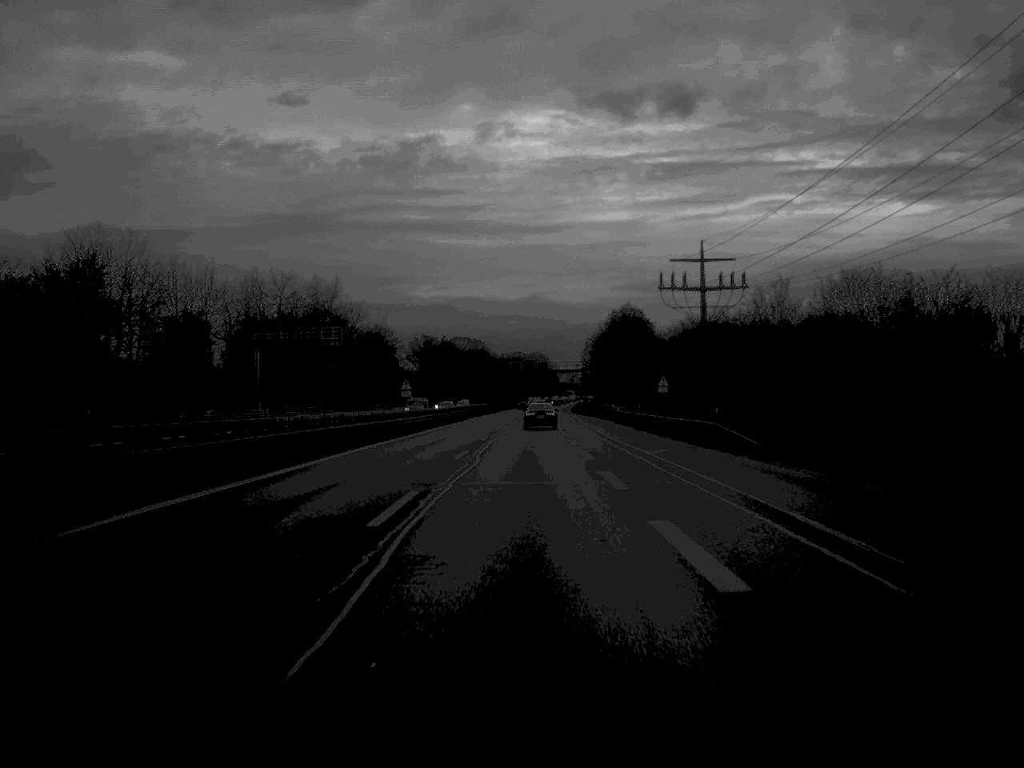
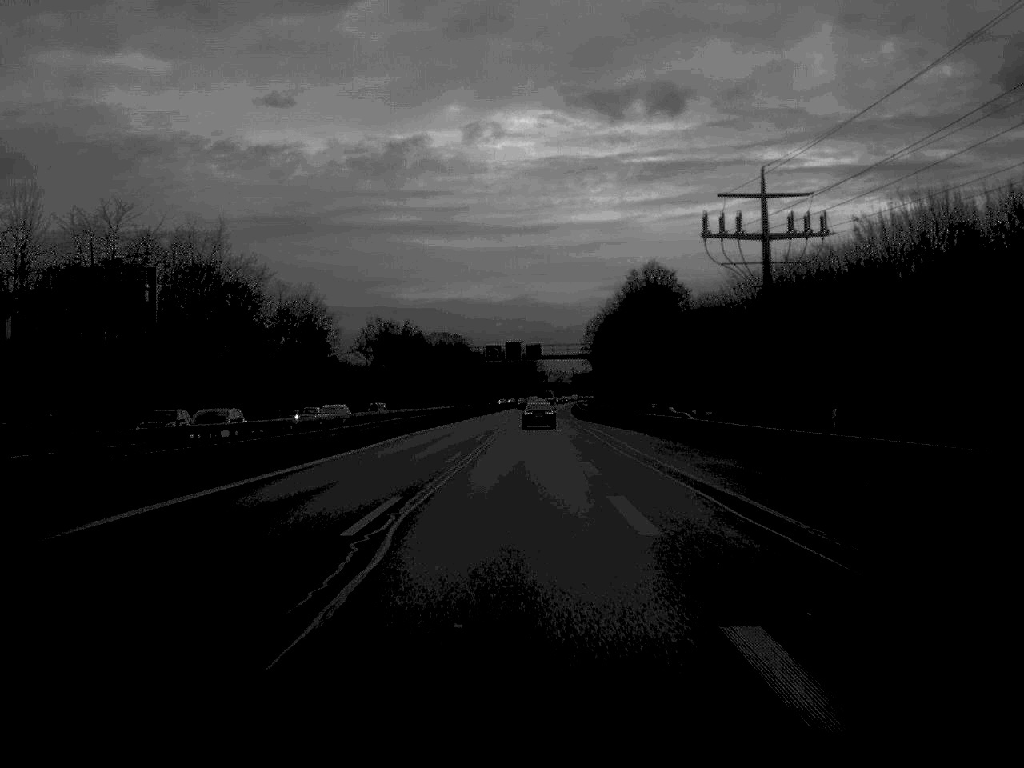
(+0.3, +55.5) m; +1°
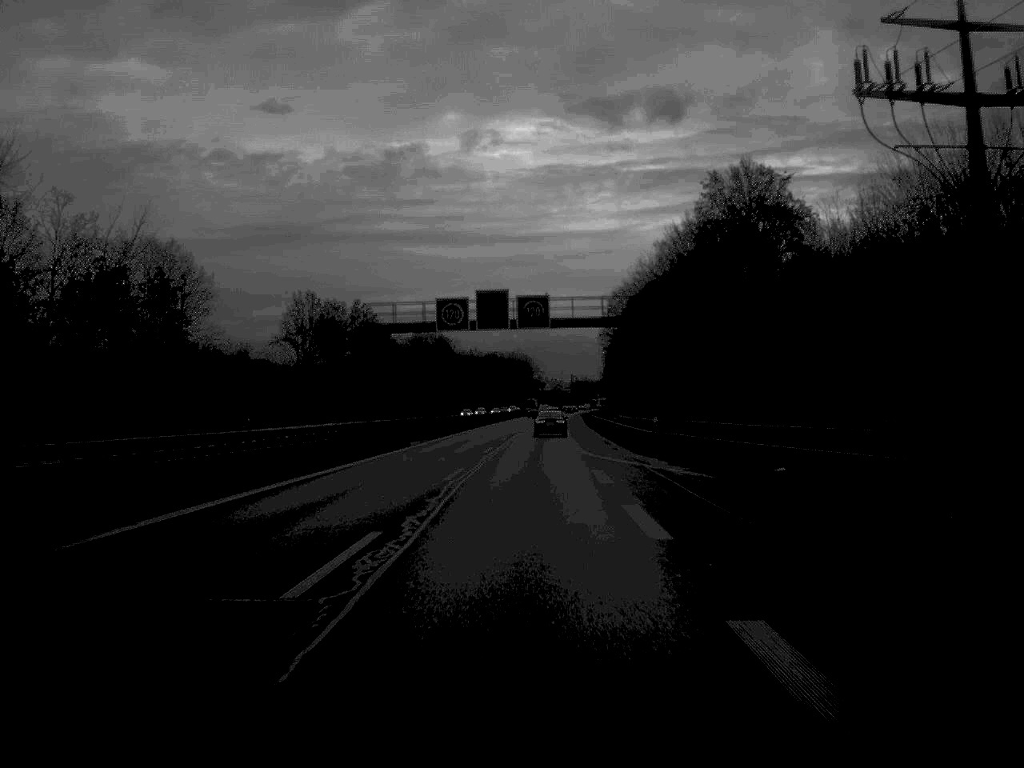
(+0.1, +59.1) m; 0°
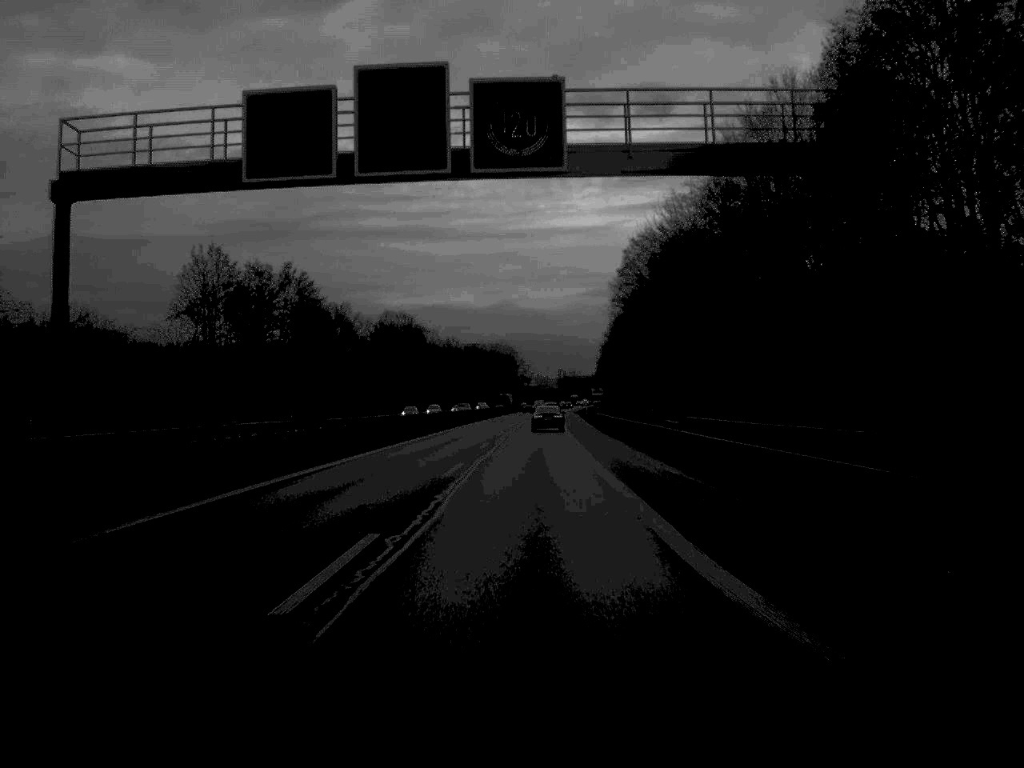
(+0.2, +37.6) m; +1°
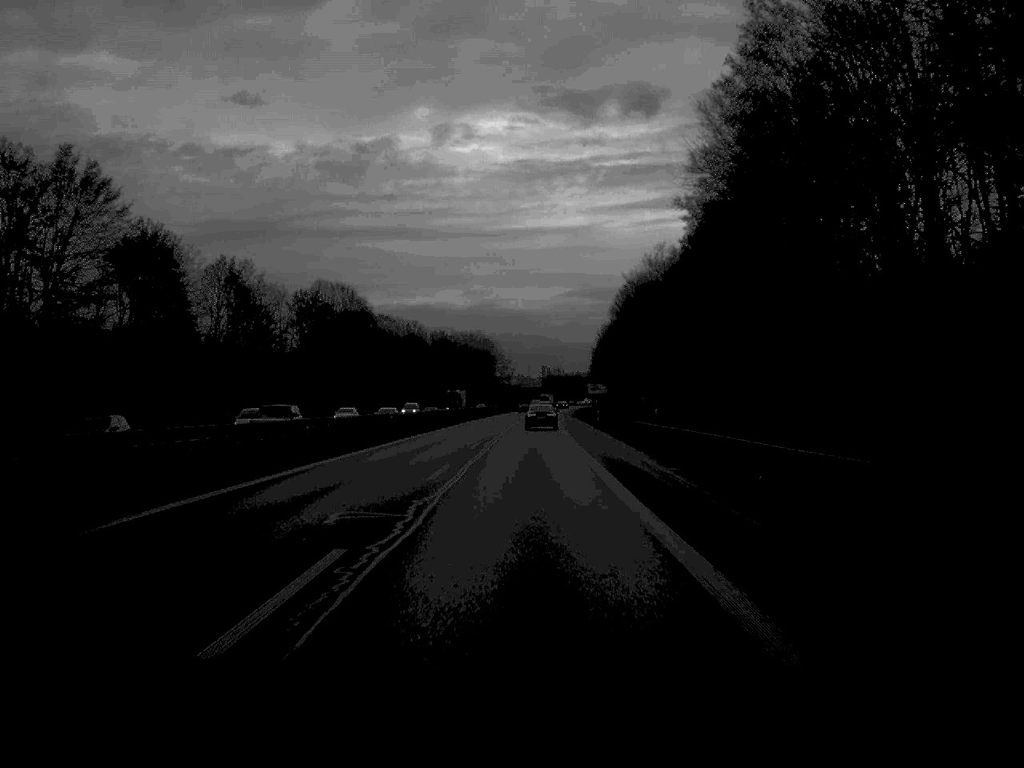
(+0.4, +56.6) m; +1°
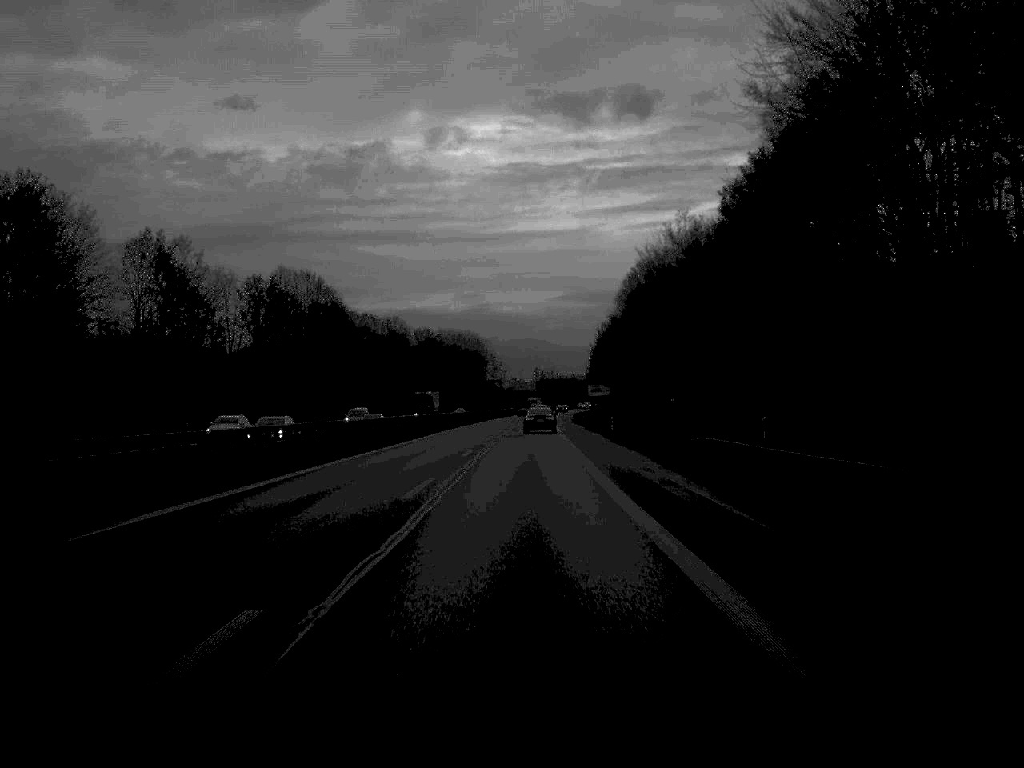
(+0.1, +22.2) m; 0°
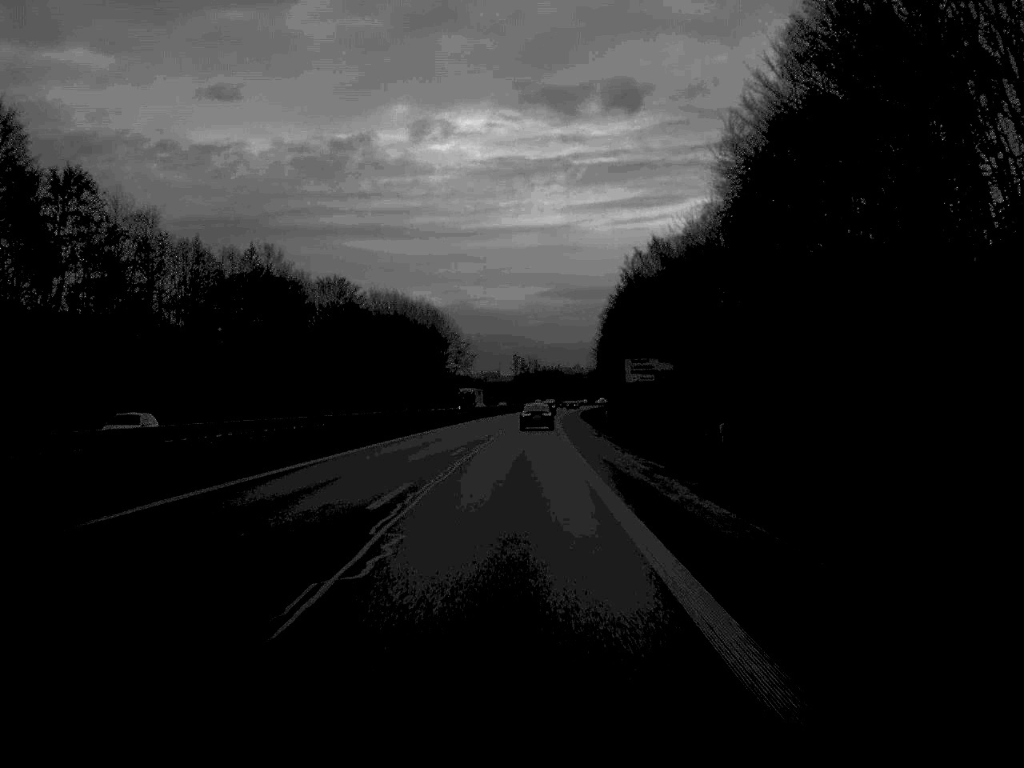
(+0.8, +94.5) m; +1°
